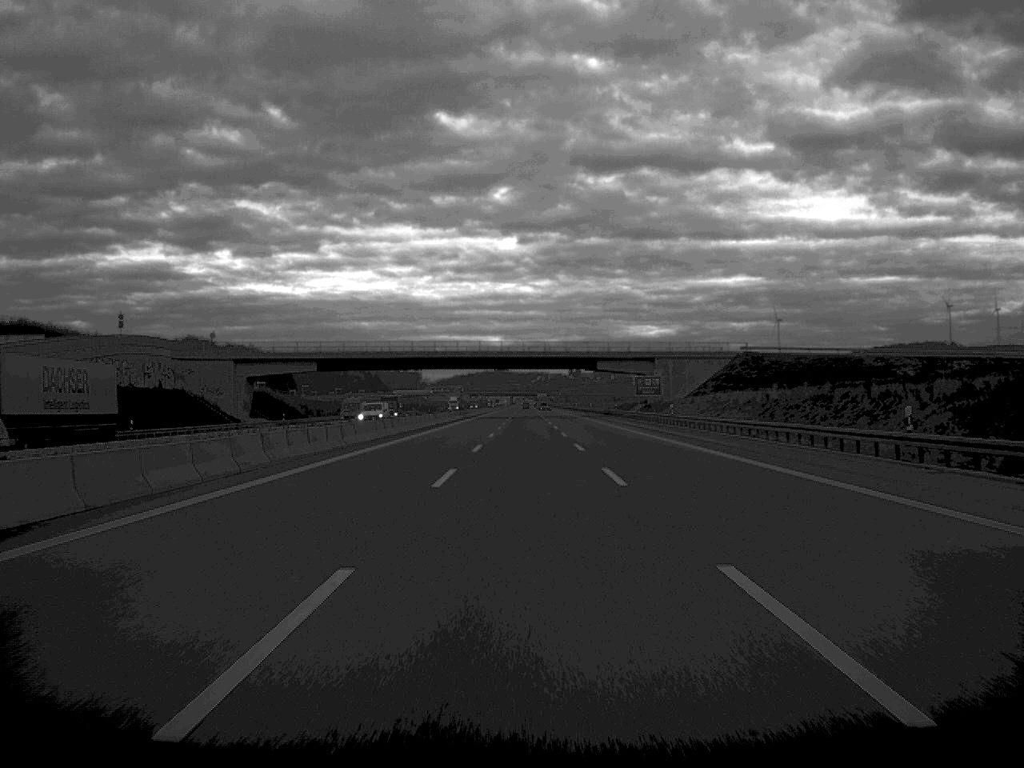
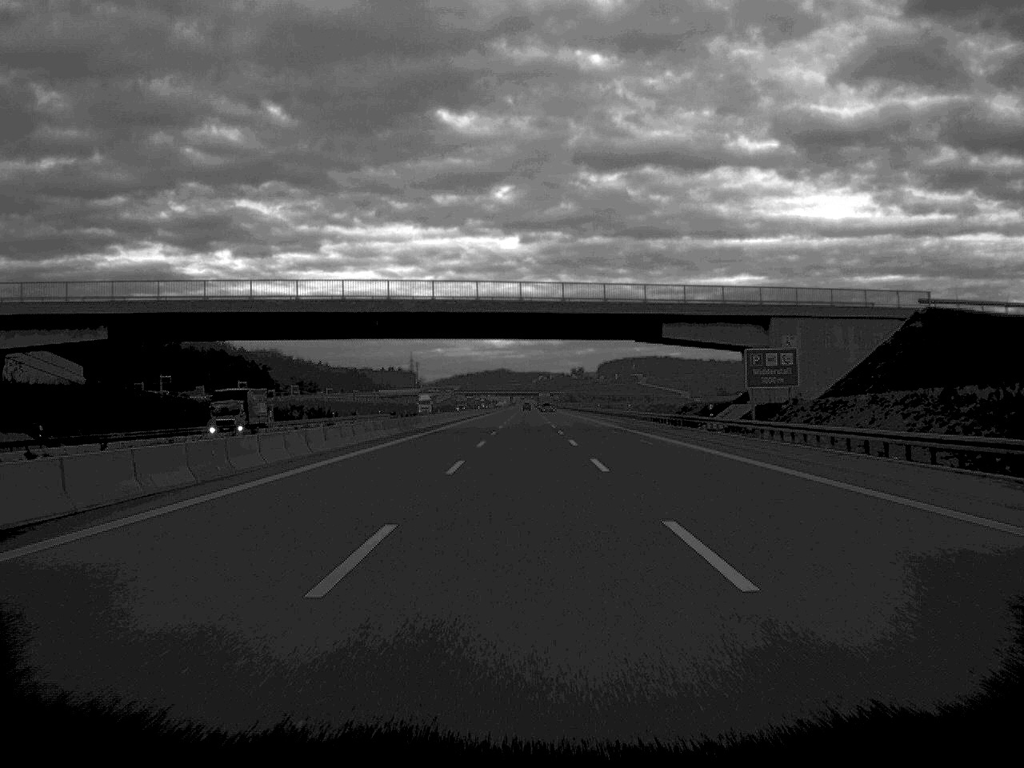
(0.0, +66.5) m; 0°
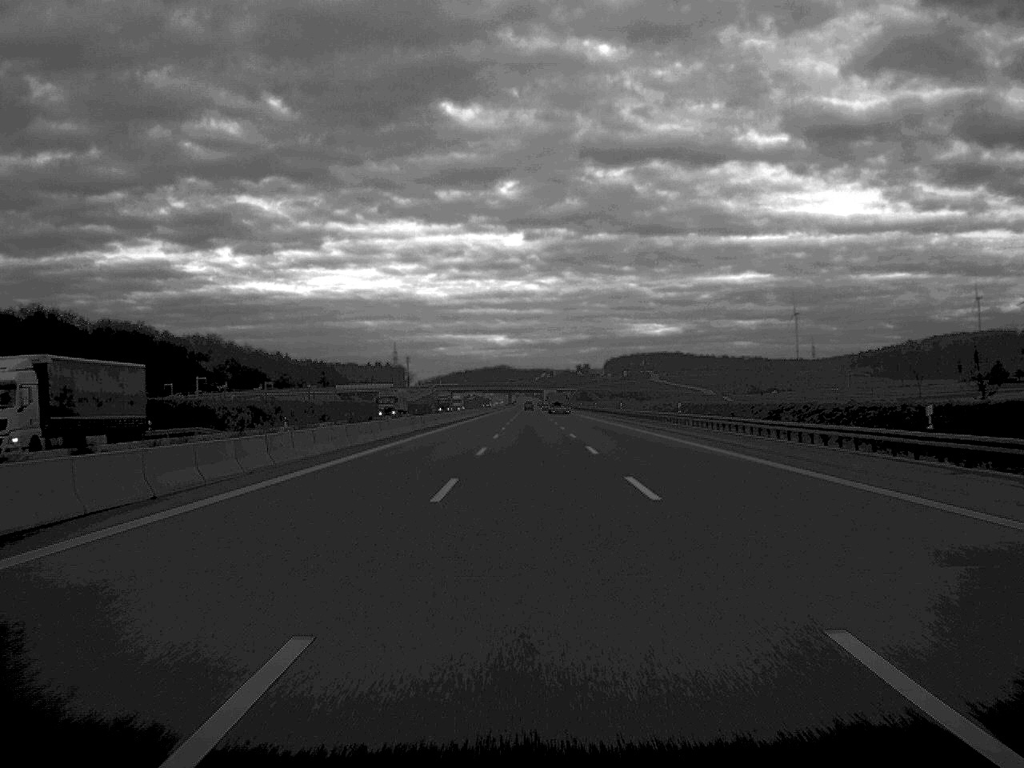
(-0.2, +134.2) m; 0°
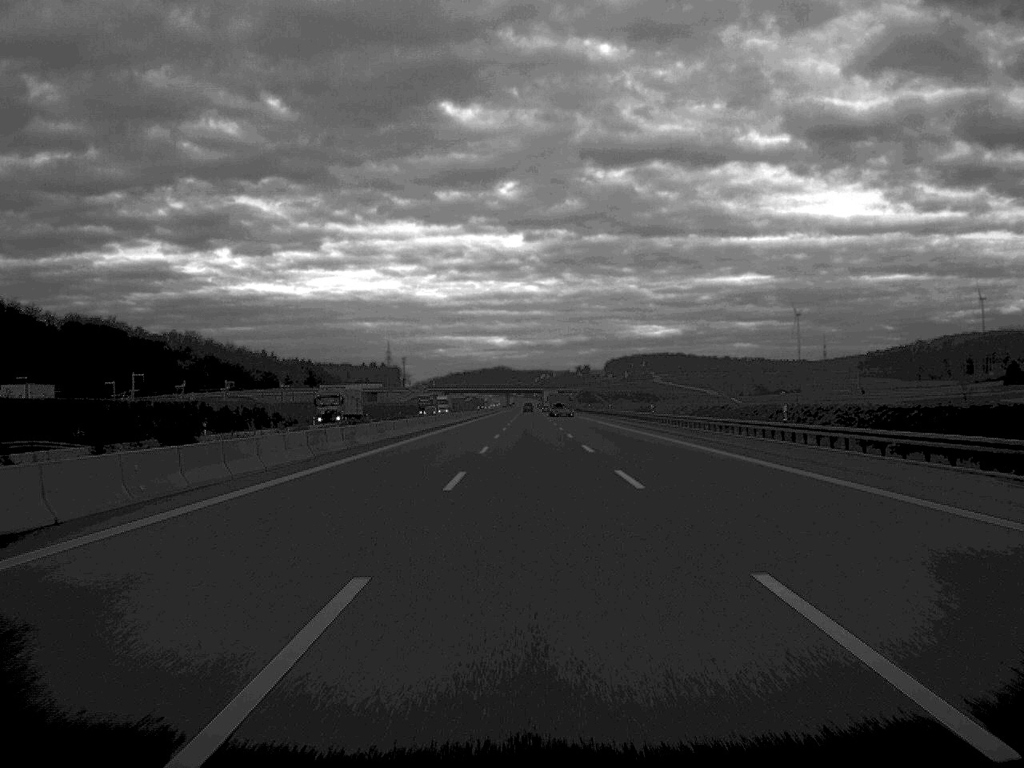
(0.0, +31.7) m; 0°
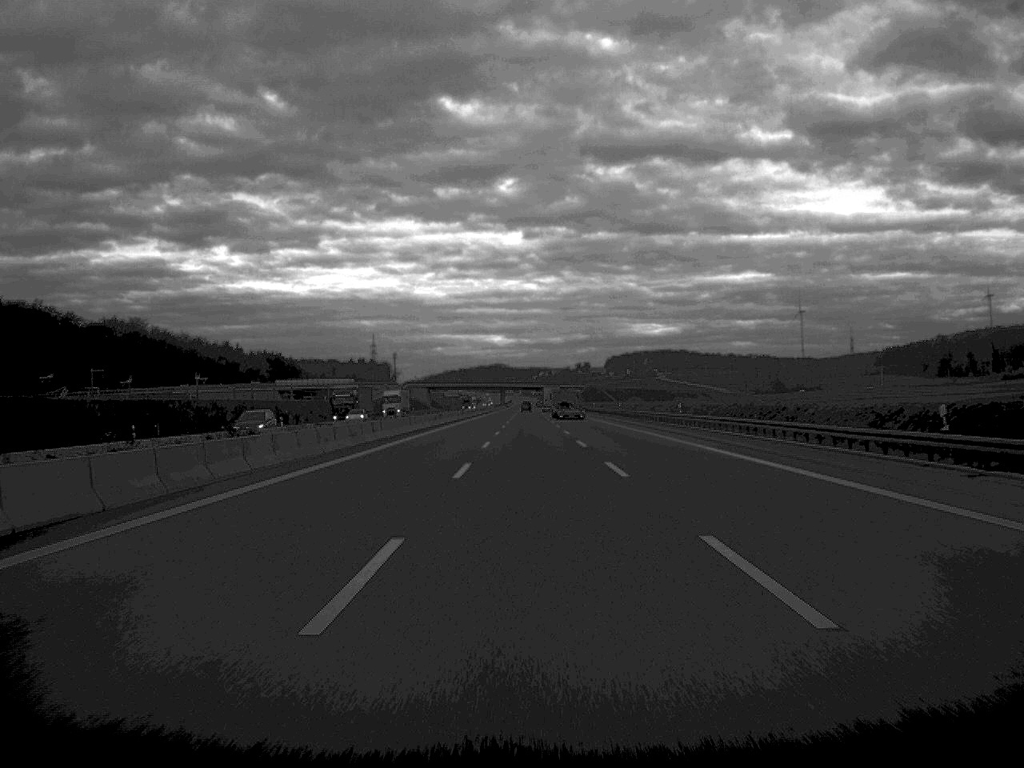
(0.0, +67.9) m; 0°
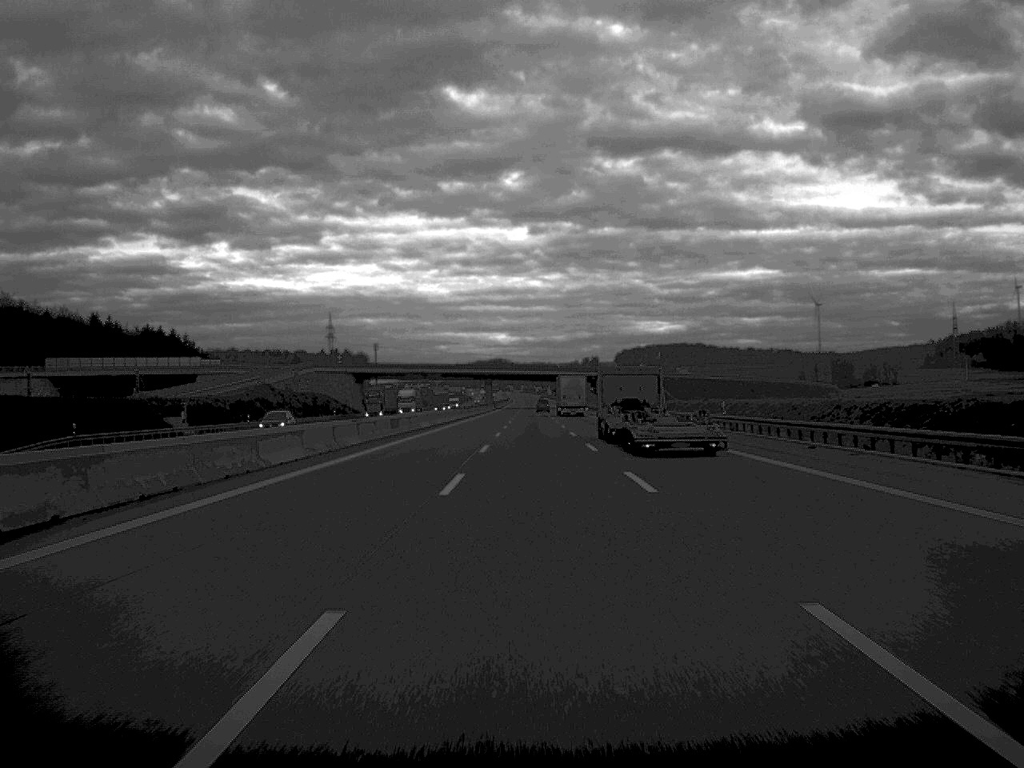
(-0.1, +165.4) m; 0°
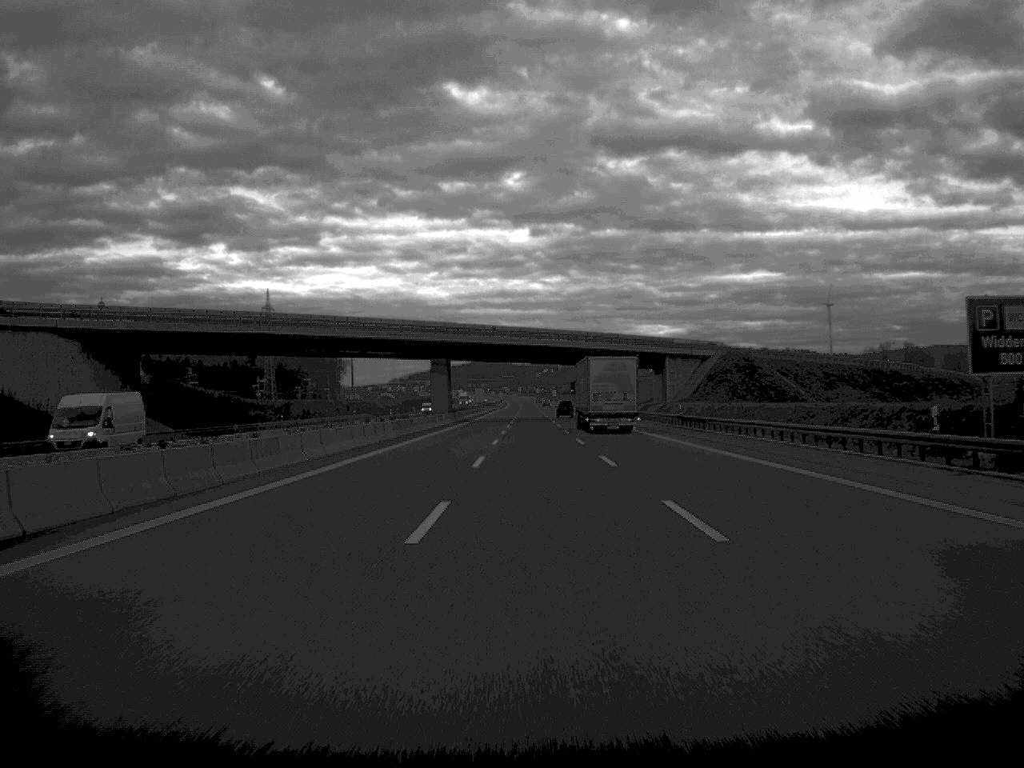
(0.0, +131.5) m; 0°
